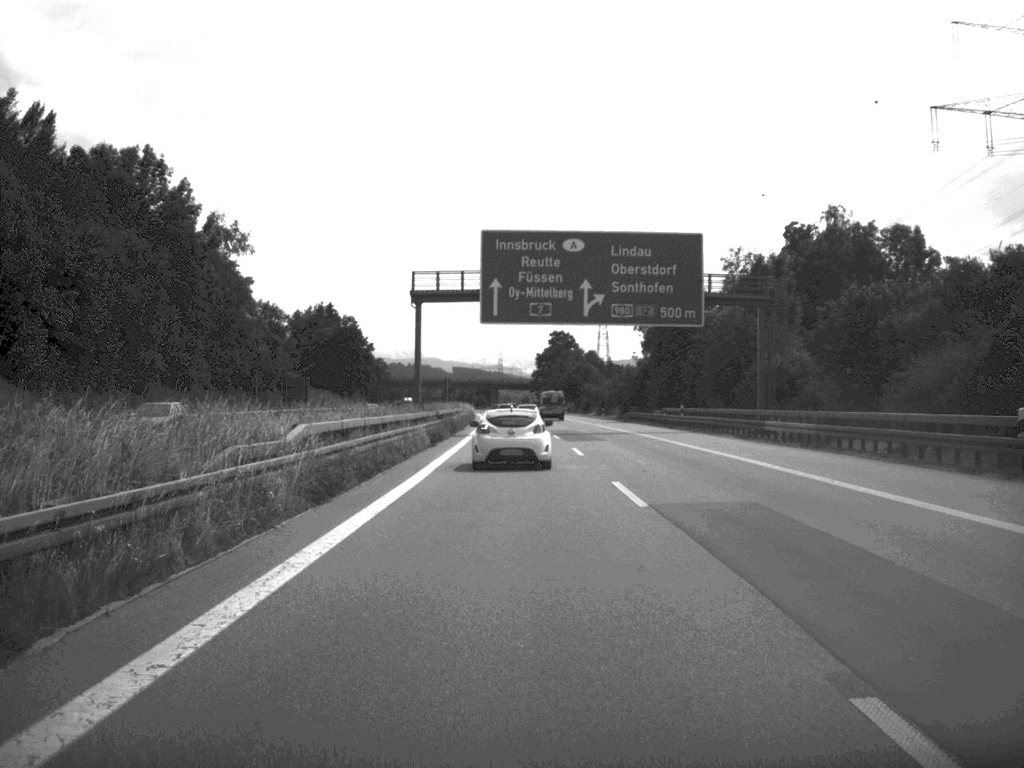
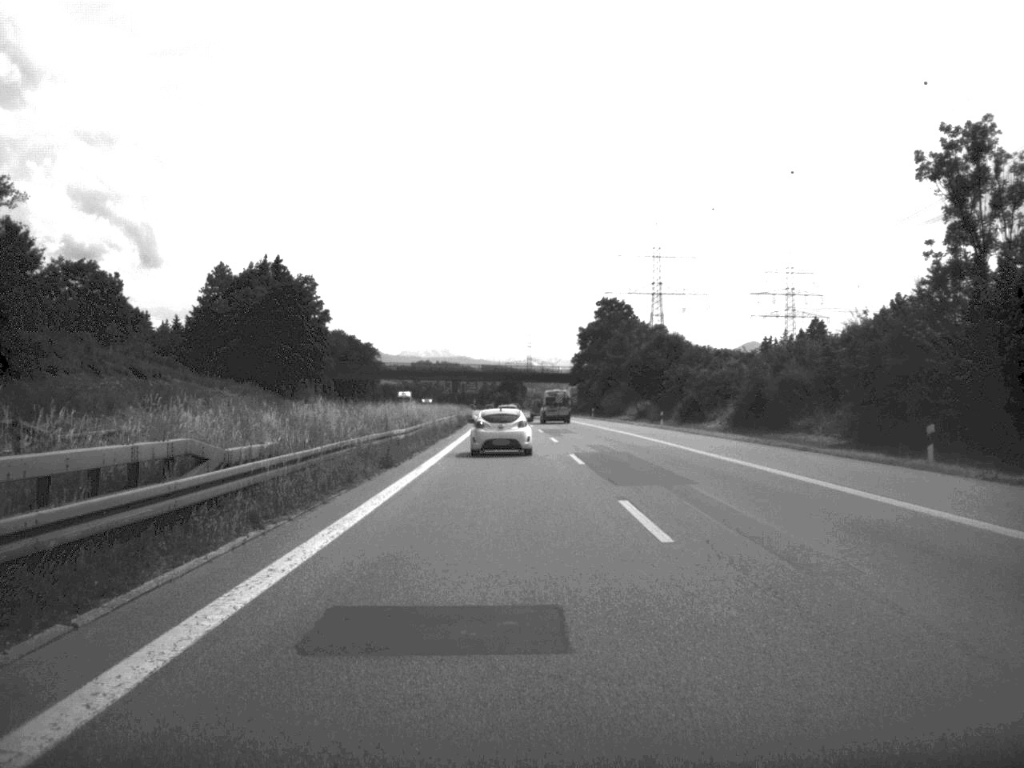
(-1.0, +93.1) m; -1°
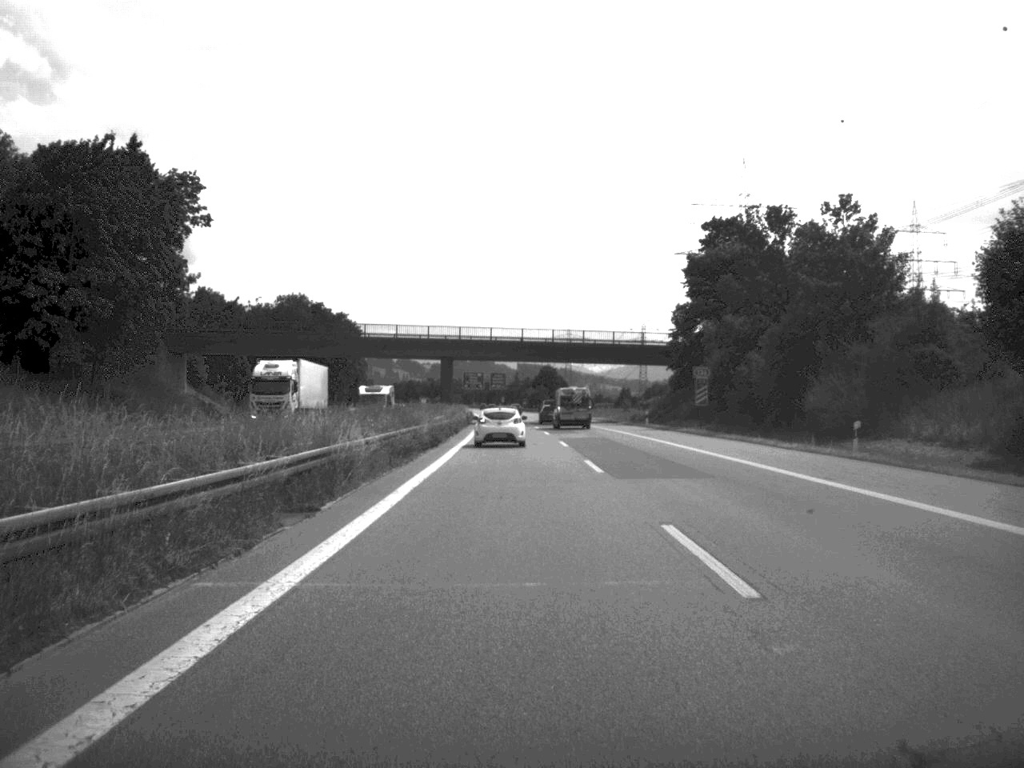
(-1.5, +92.5) m; -2°
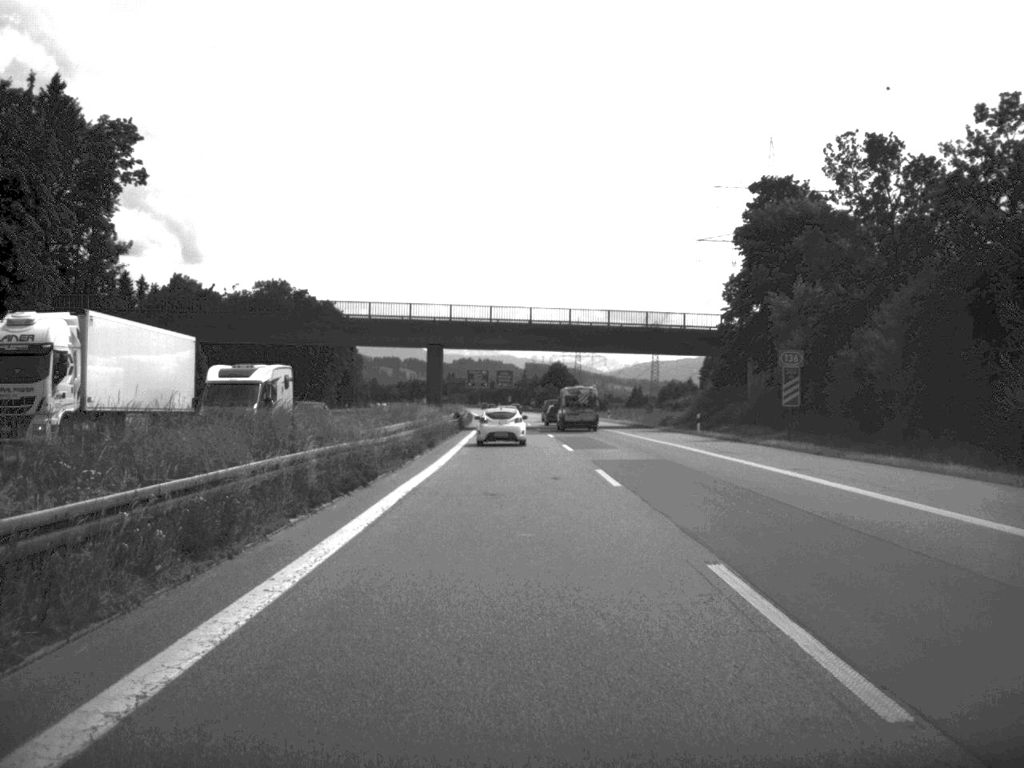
(-0.1, +22.0) m; 0°
